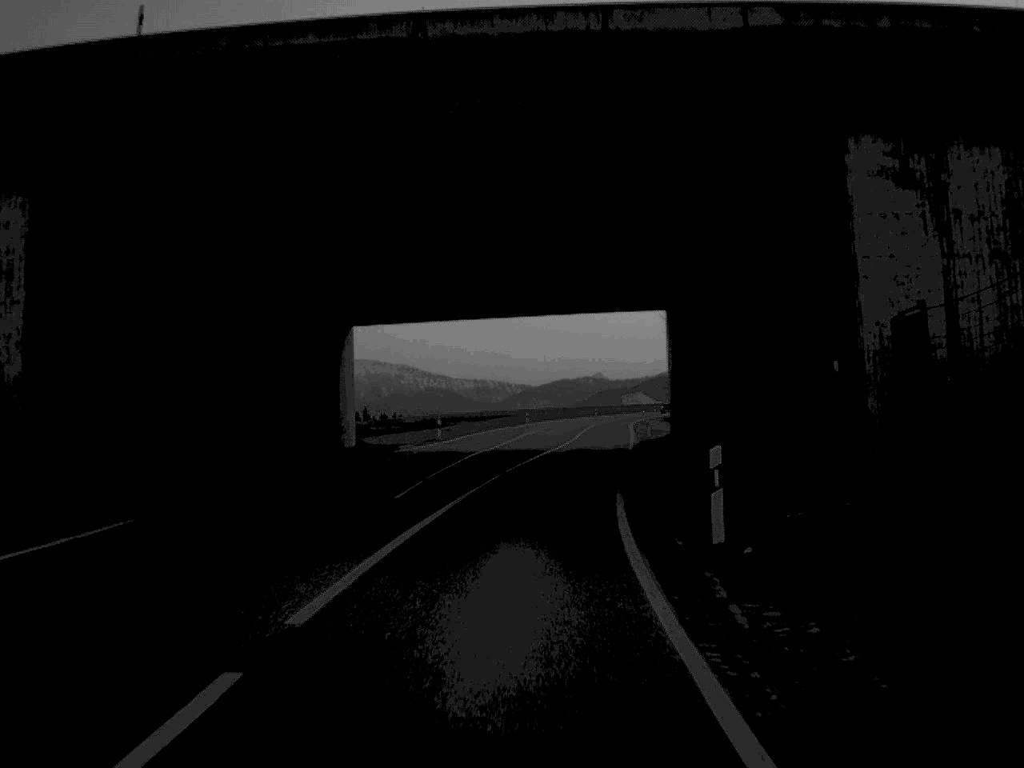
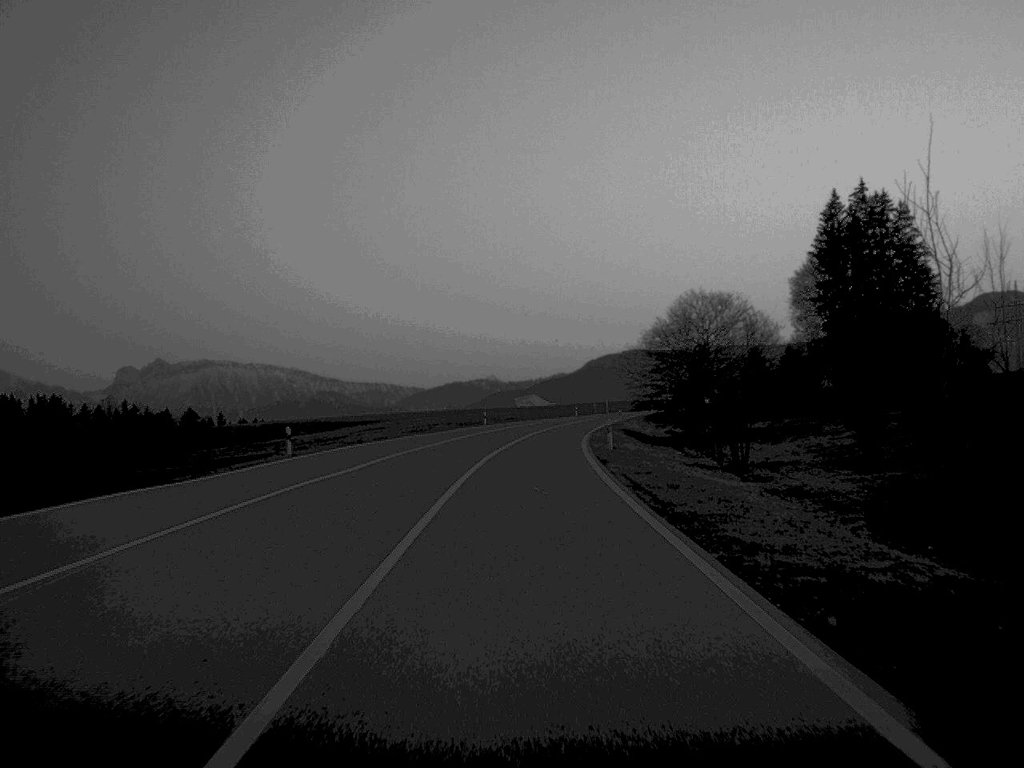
(+4.4, +75.5) m; +5°
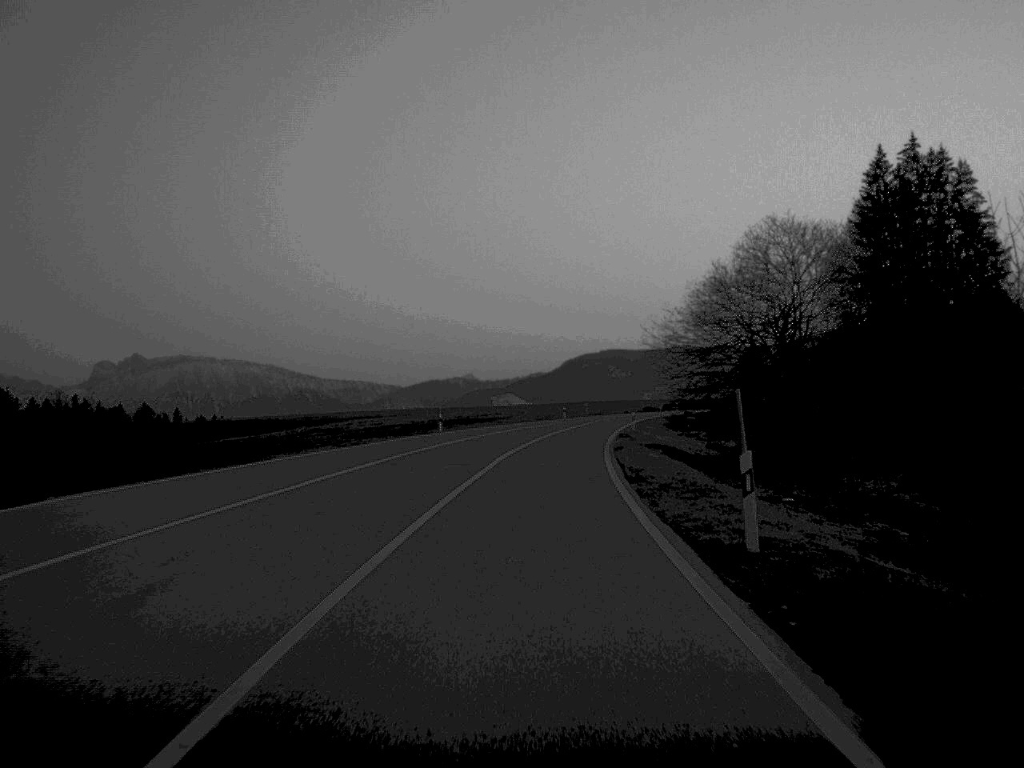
(+0.2, +29.6) m; +1°
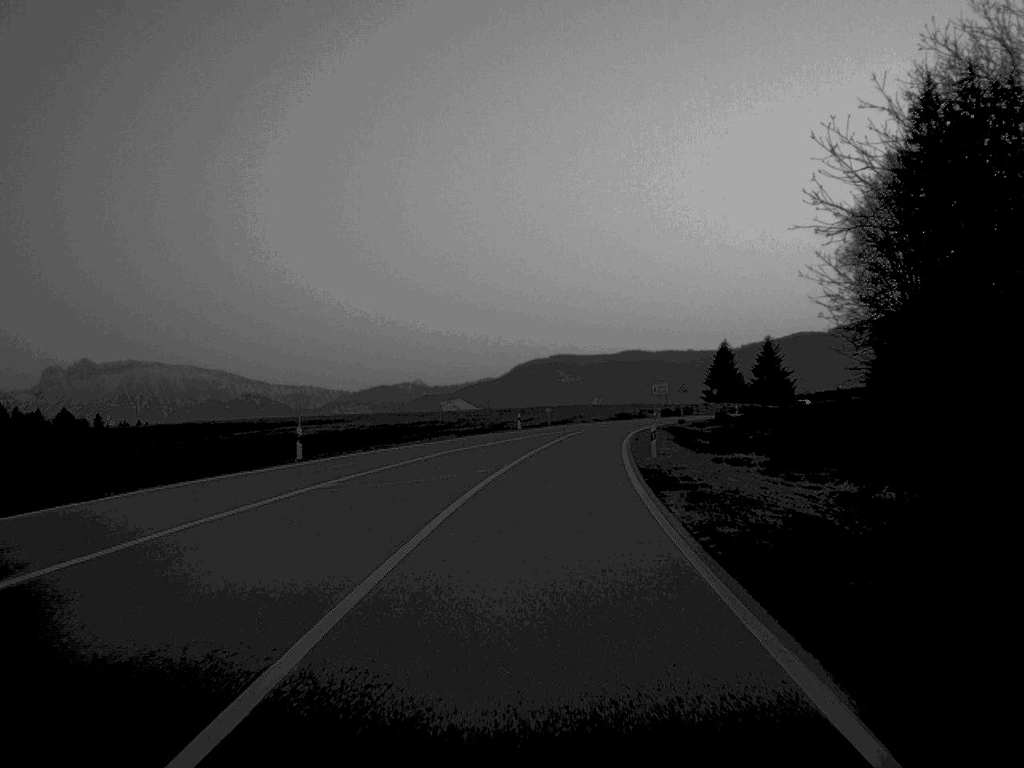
(+0.6, +31.8) m; +2°
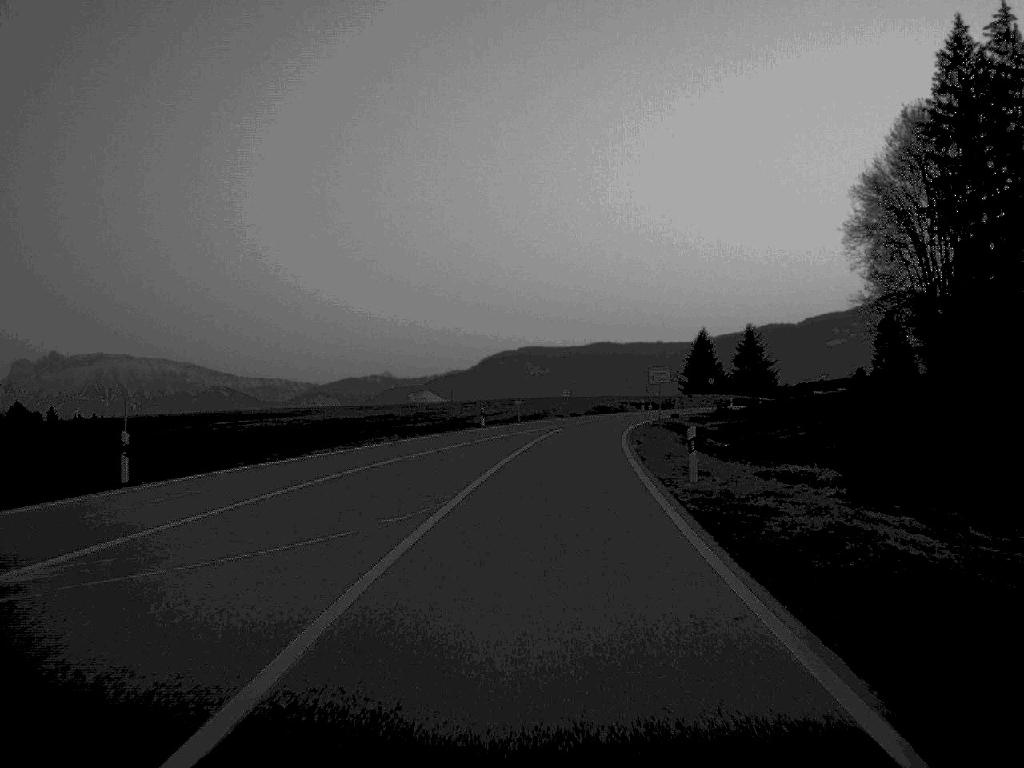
(+0.2, +14.5) m; +1°
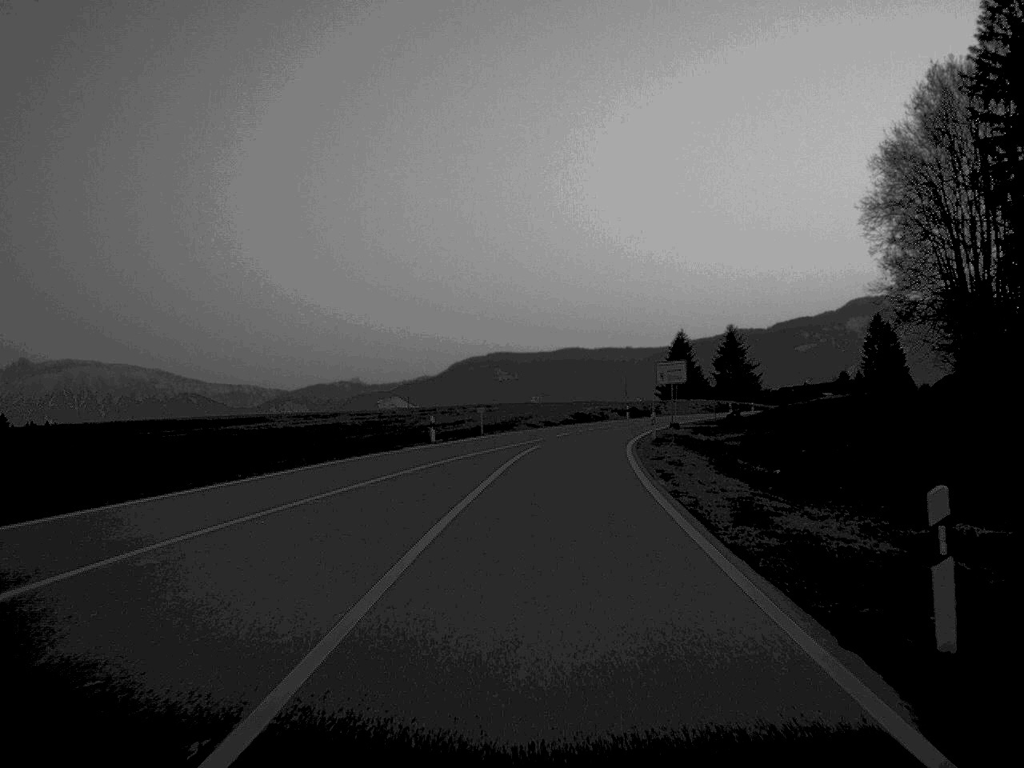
(+0.2, +15.0) m; +1°
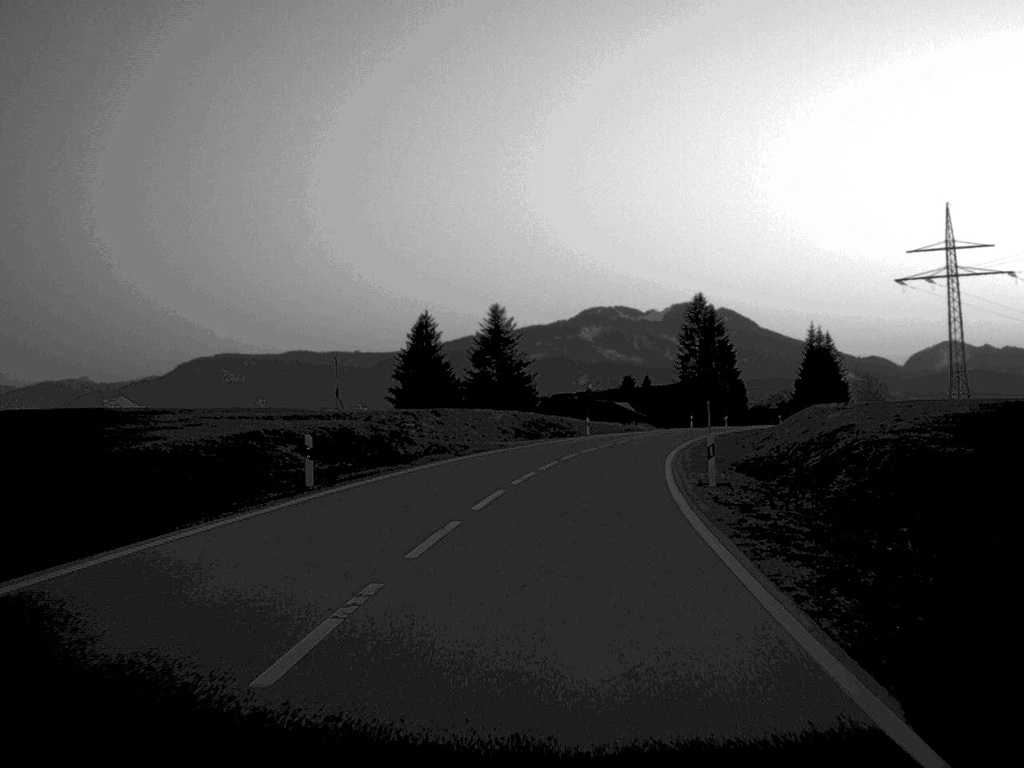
(+6.4, +69.4) m; +12°
